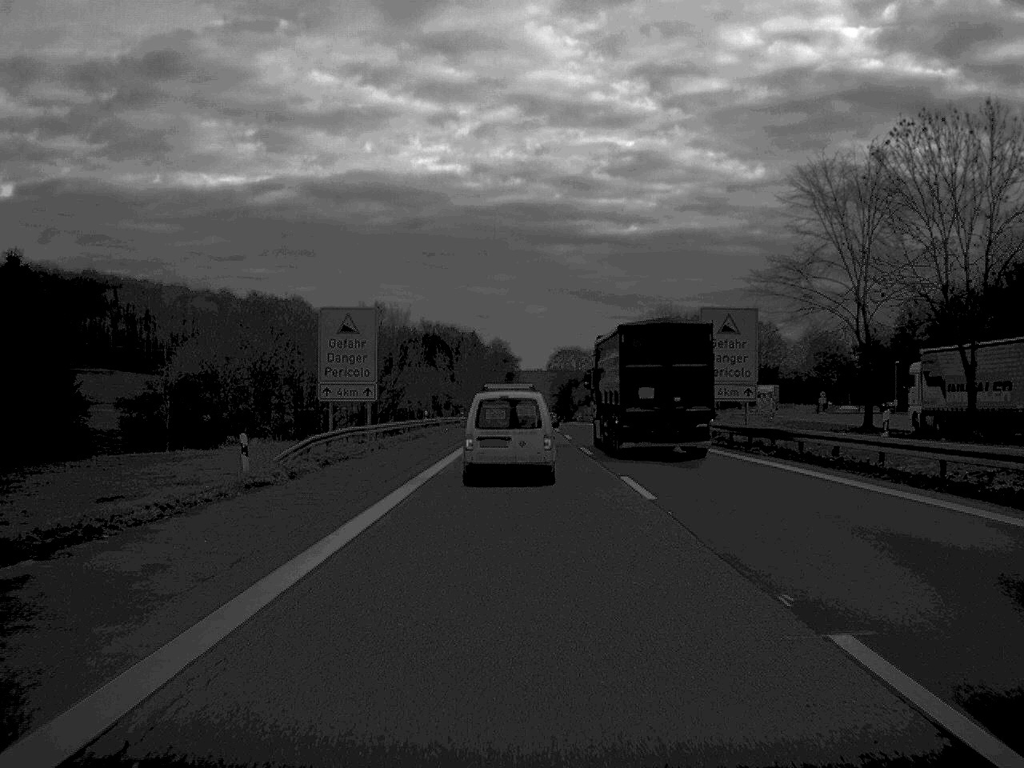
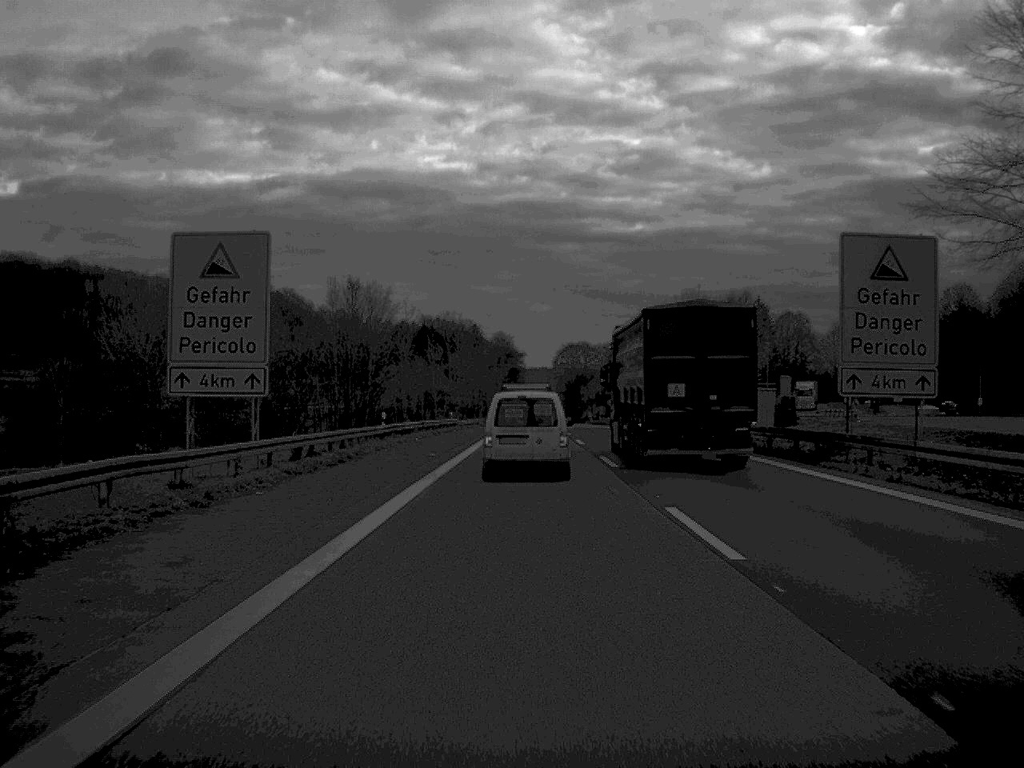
(-0.1, +25.9) m; 0°
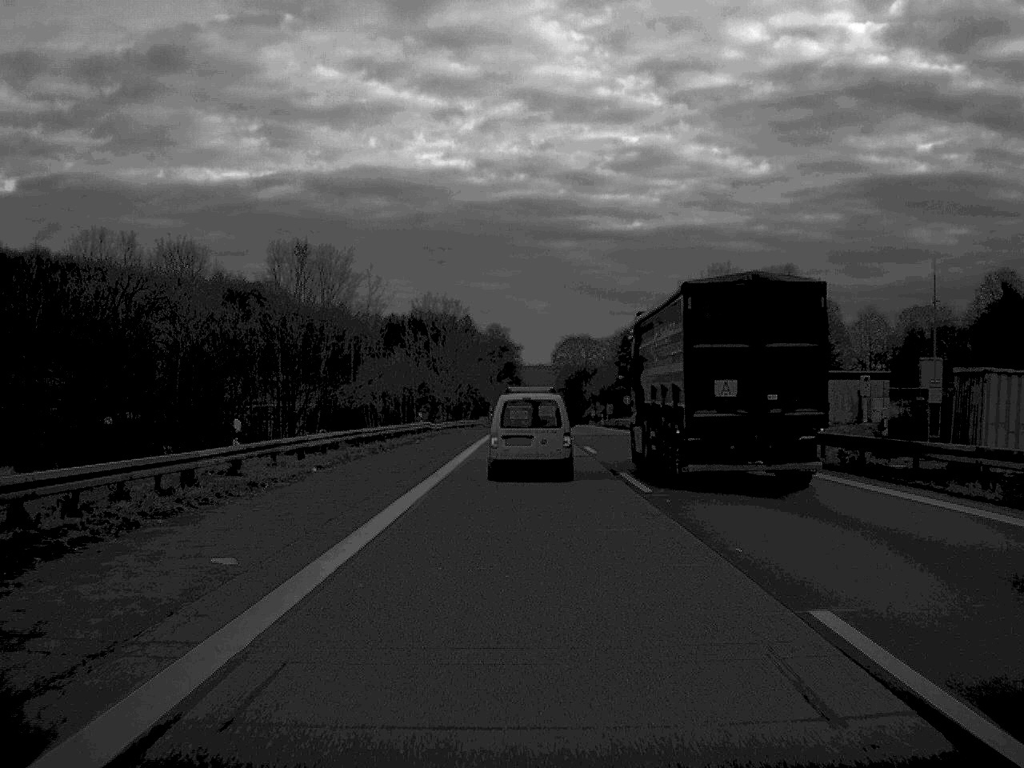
(0.0, +27.8) m; 0°
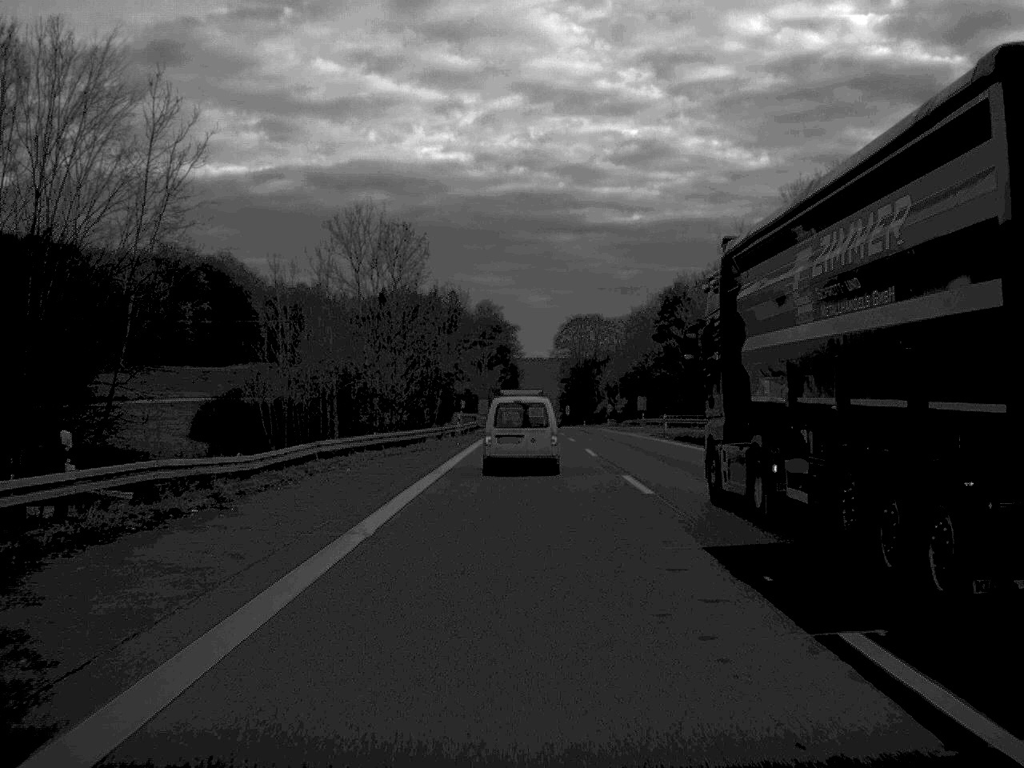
(0.0, +57.9) m; 0°
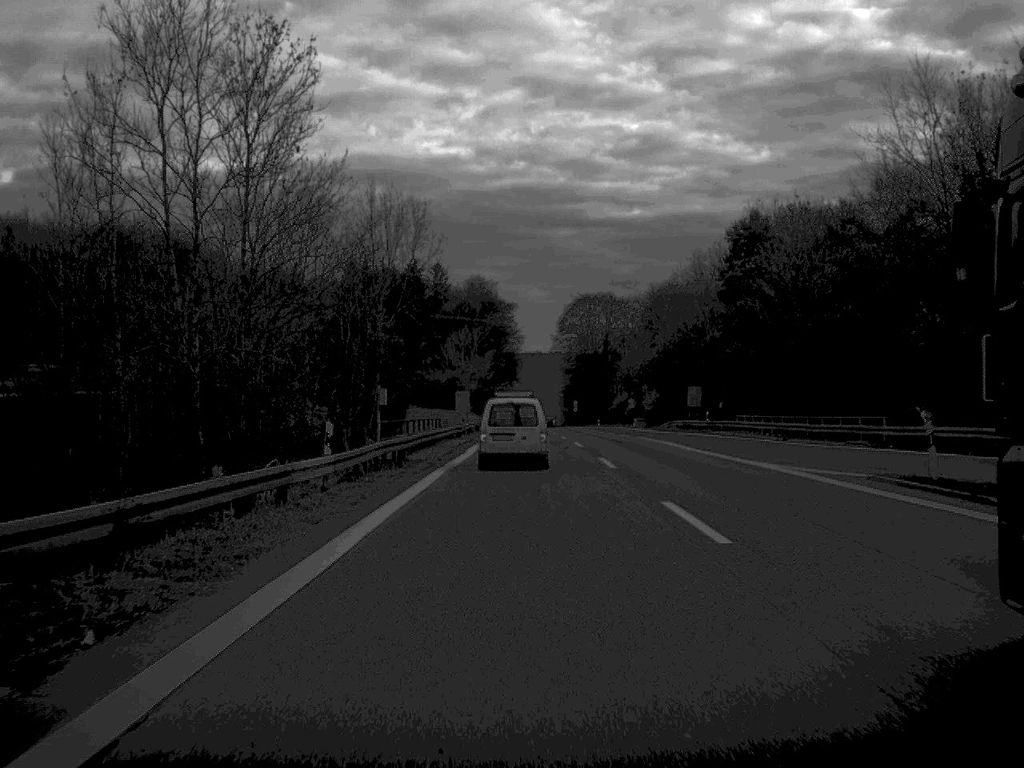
(0.0, +45.0) m; 0°
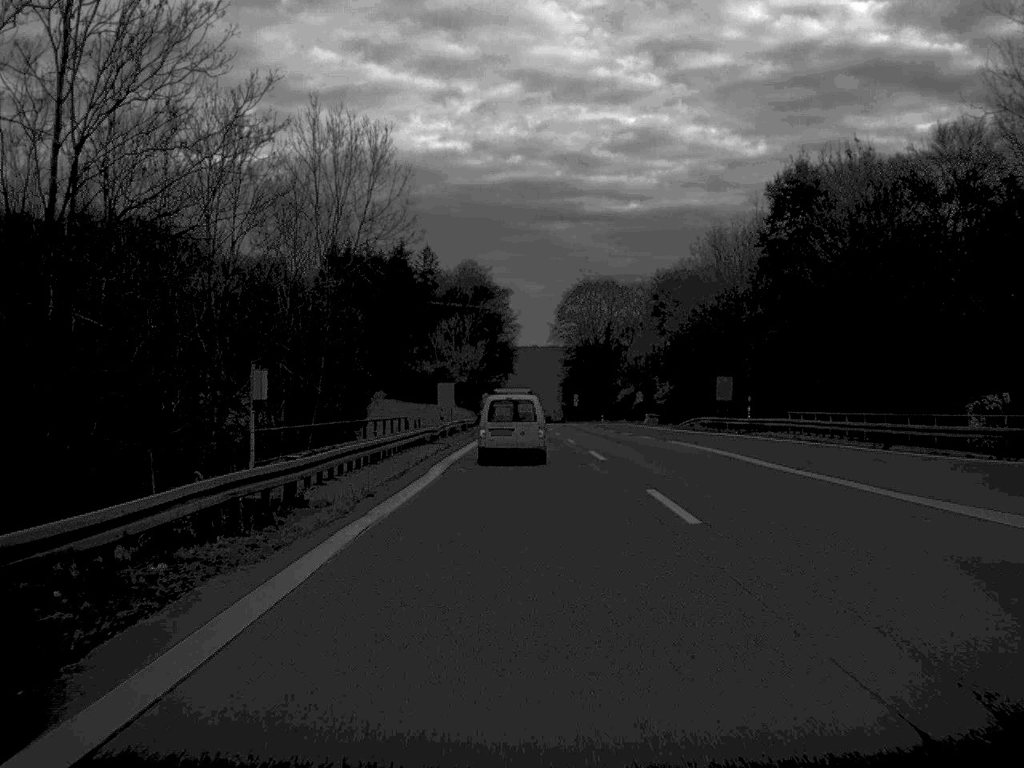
(0.0, +16.0) m; 0°
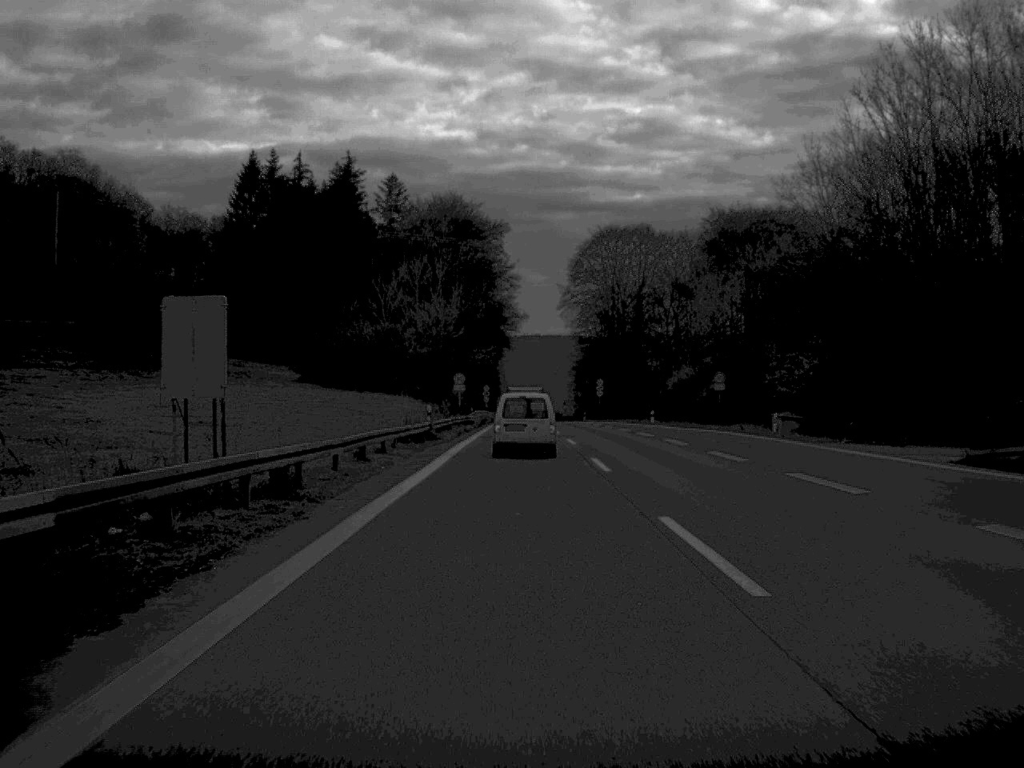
(0.0, +60.9) m; 0°
